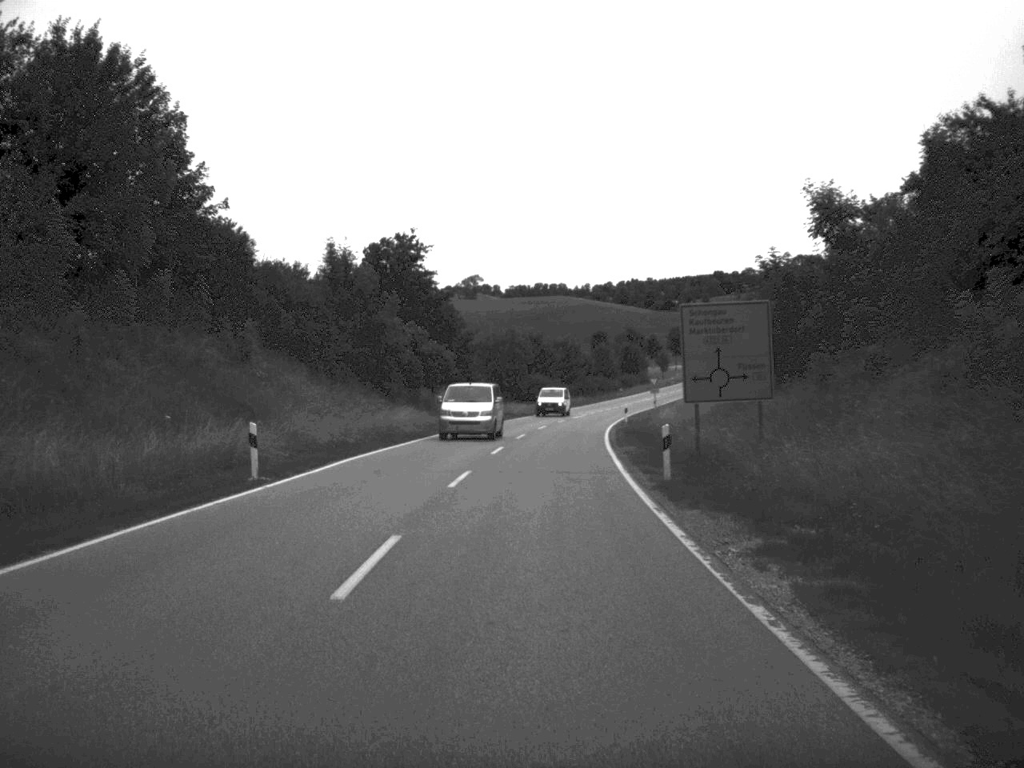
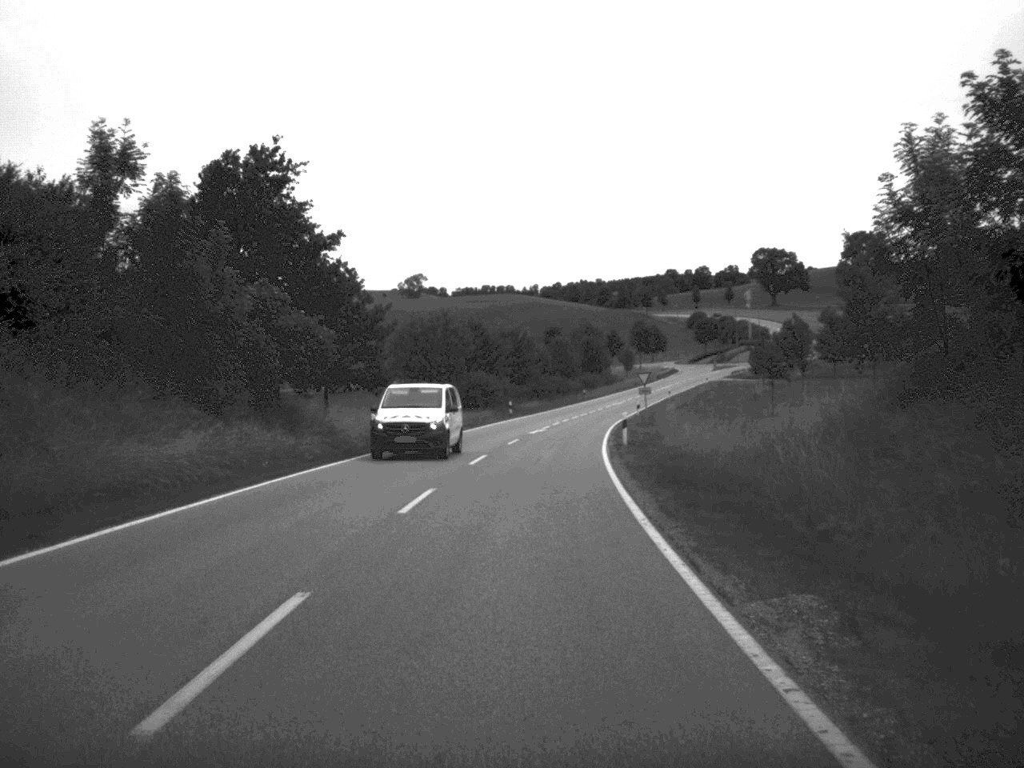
(+0.6, +27.3) m; +2°
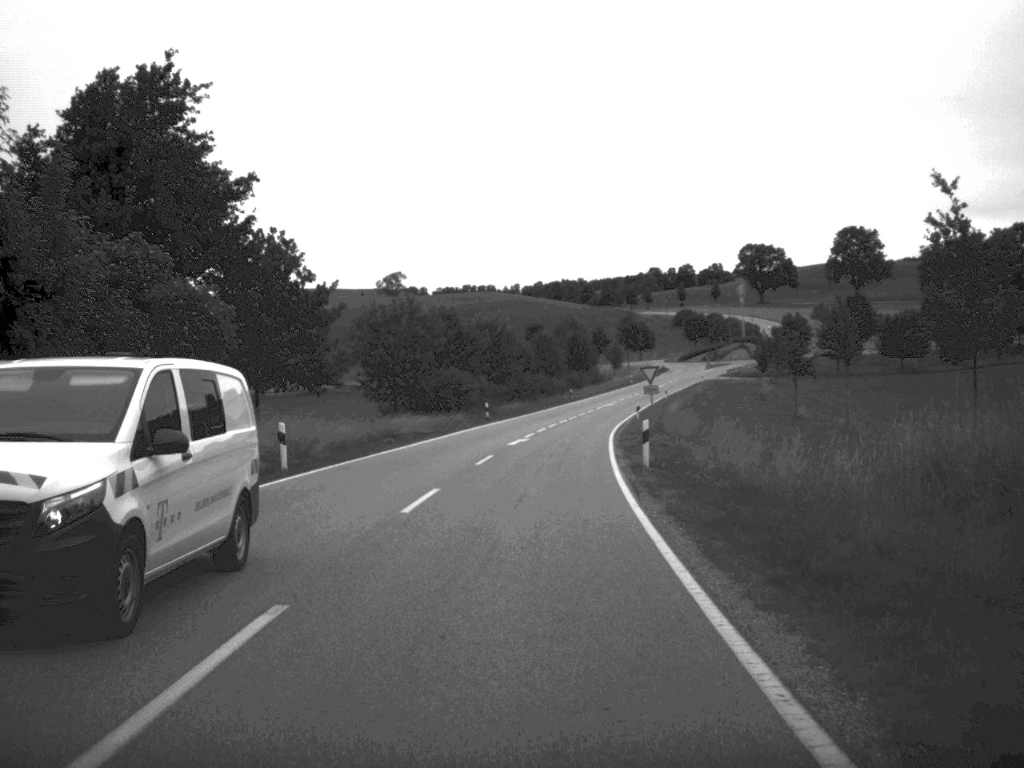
(+0.1, +12.0) m; +1°
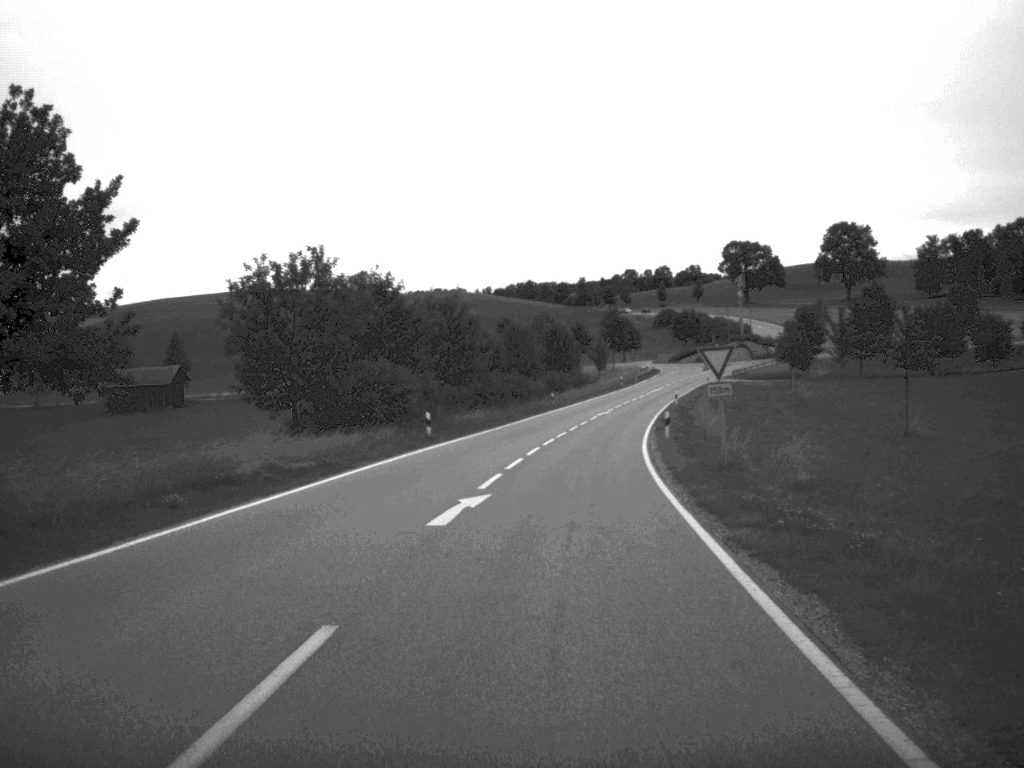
(+0.2, +24.2) m; +1°
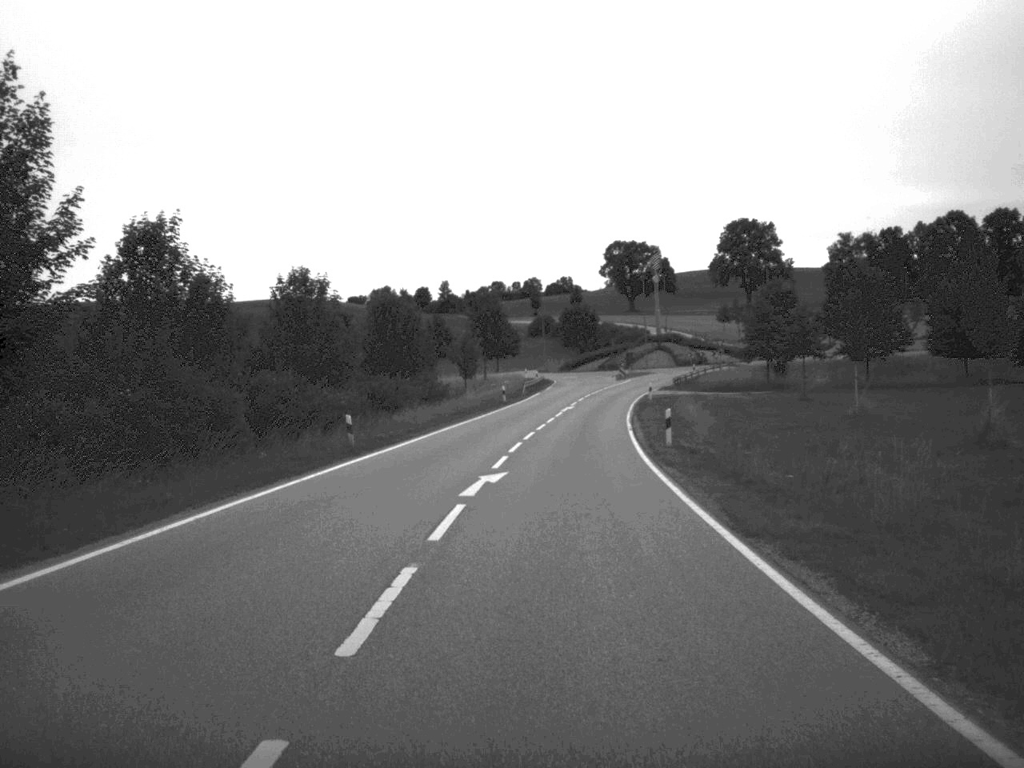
(+2.5, +49.0) m; +6°
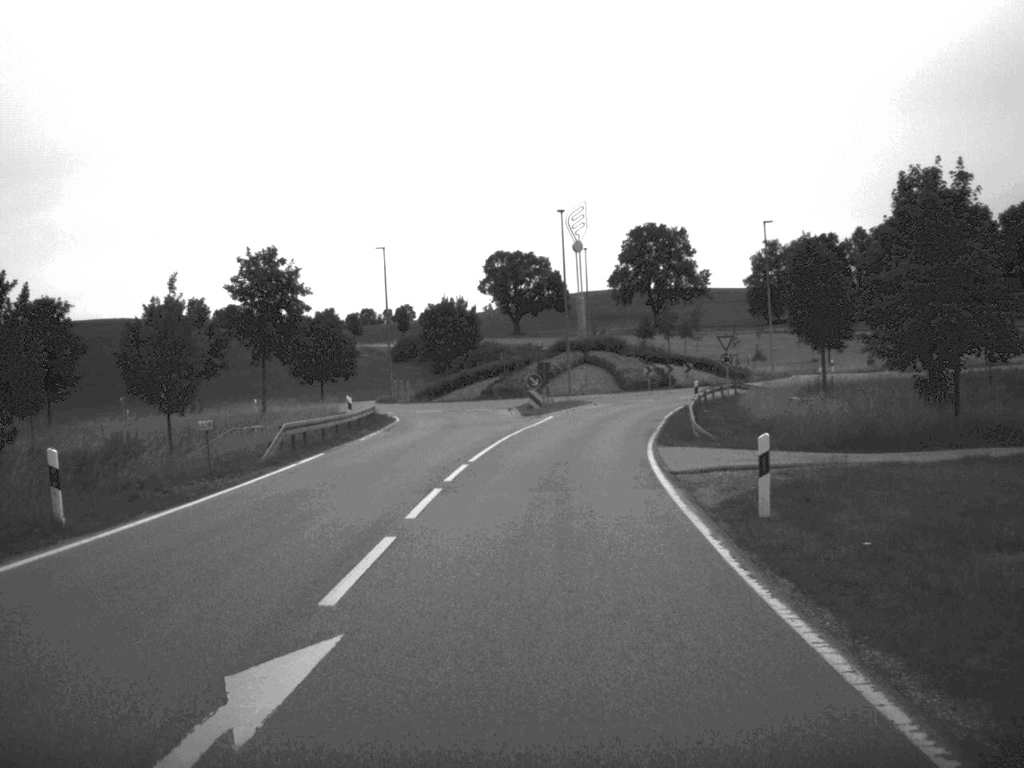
(+2.6, +56.1) m; +5°
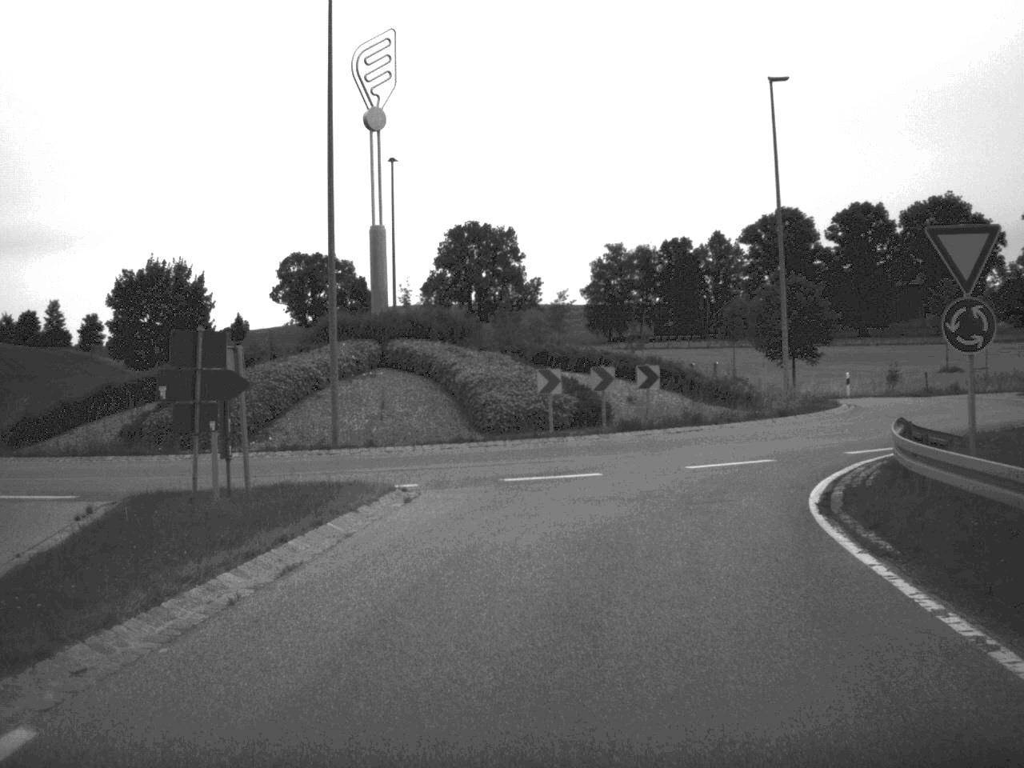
(+2.2, +43.9) m; +9°
